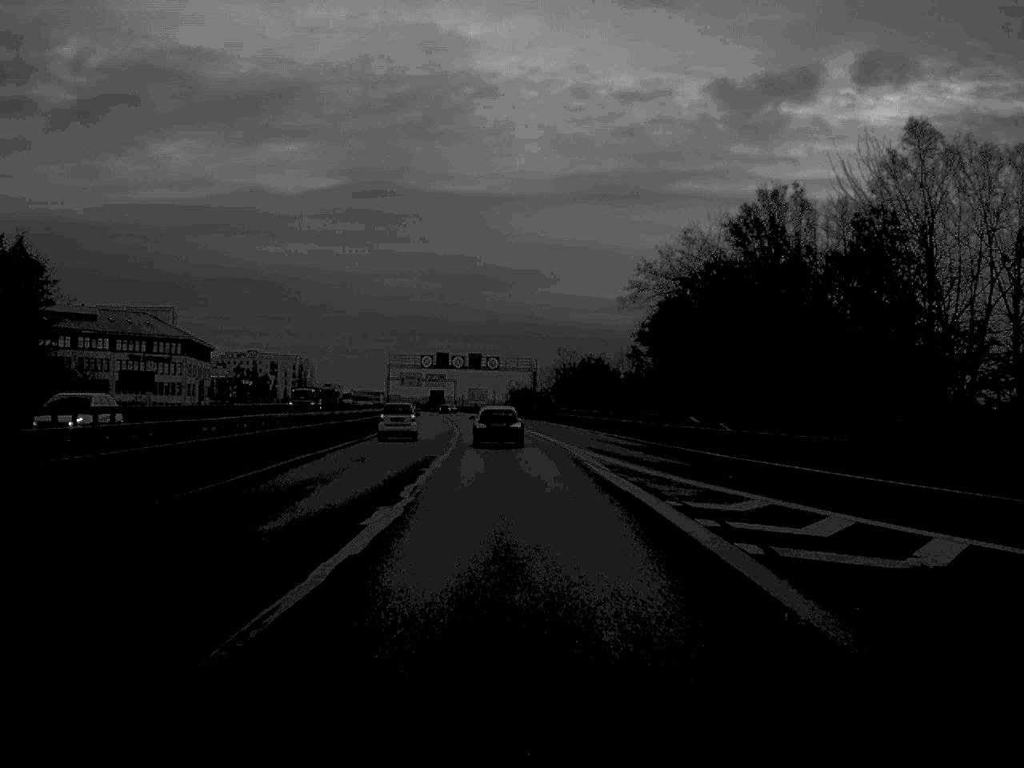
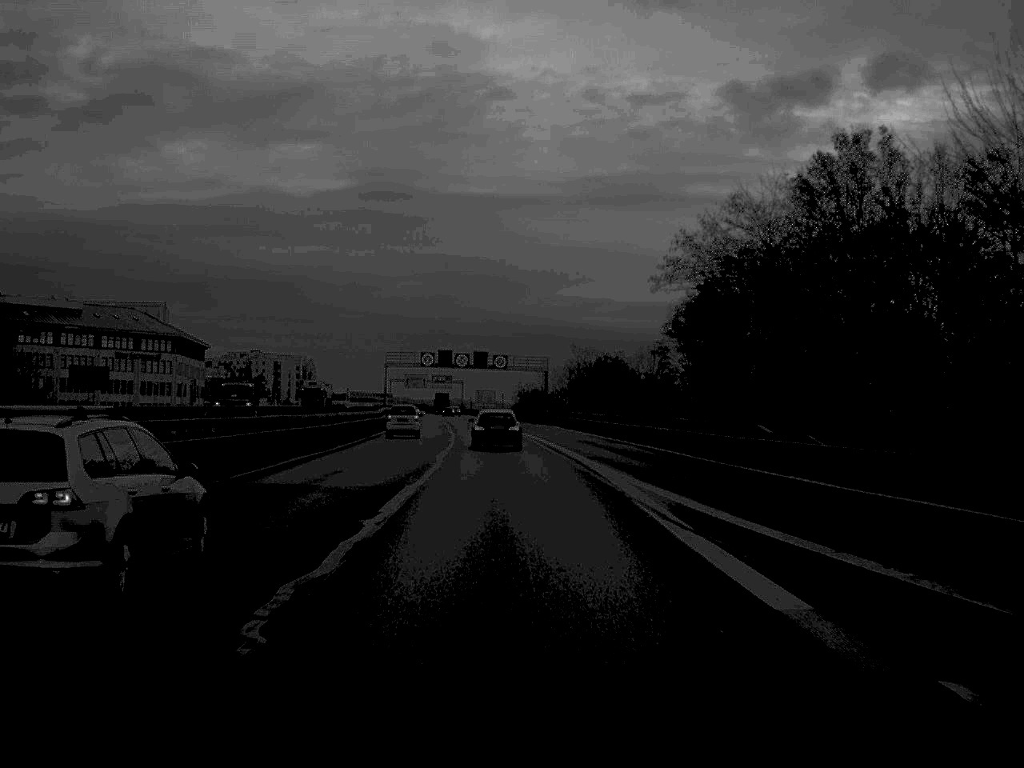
(0.0, +12.8) m; 0°
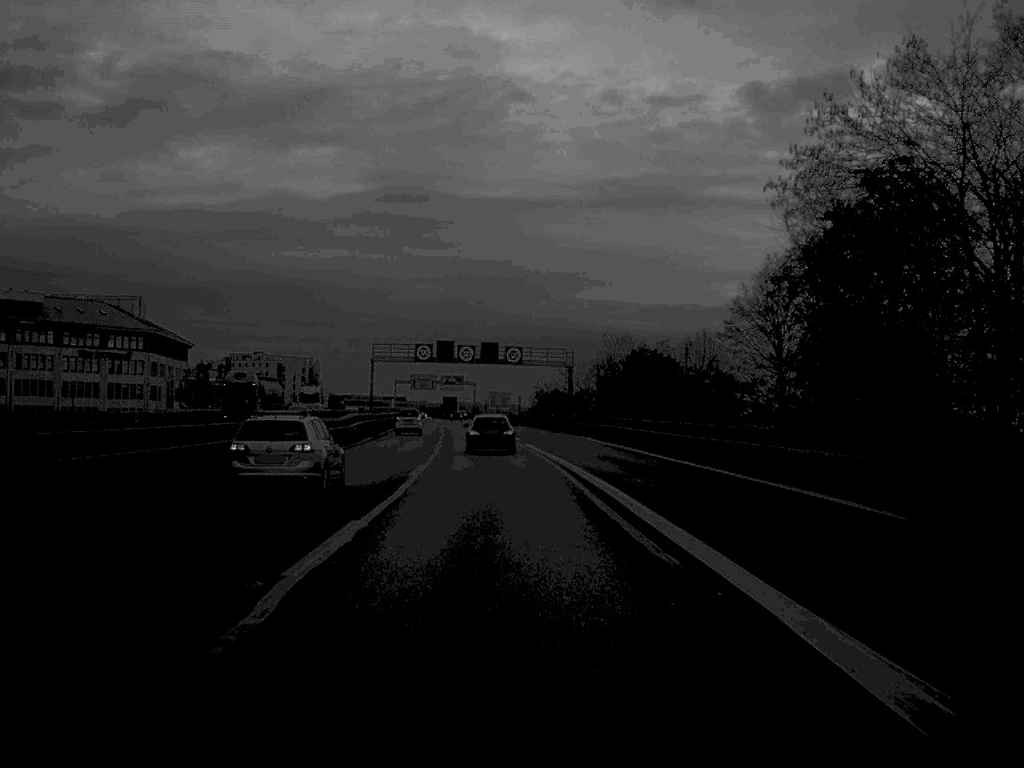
(-0.1, +25.1) m; -1°
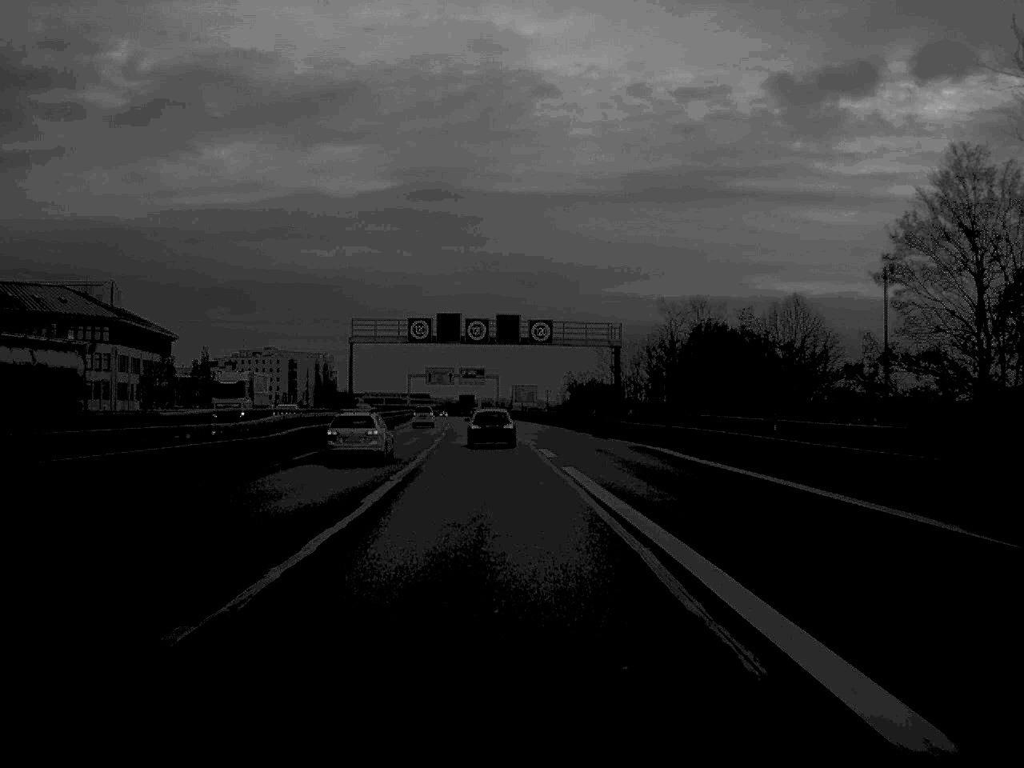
(-0.3, +27.1) m; -1°
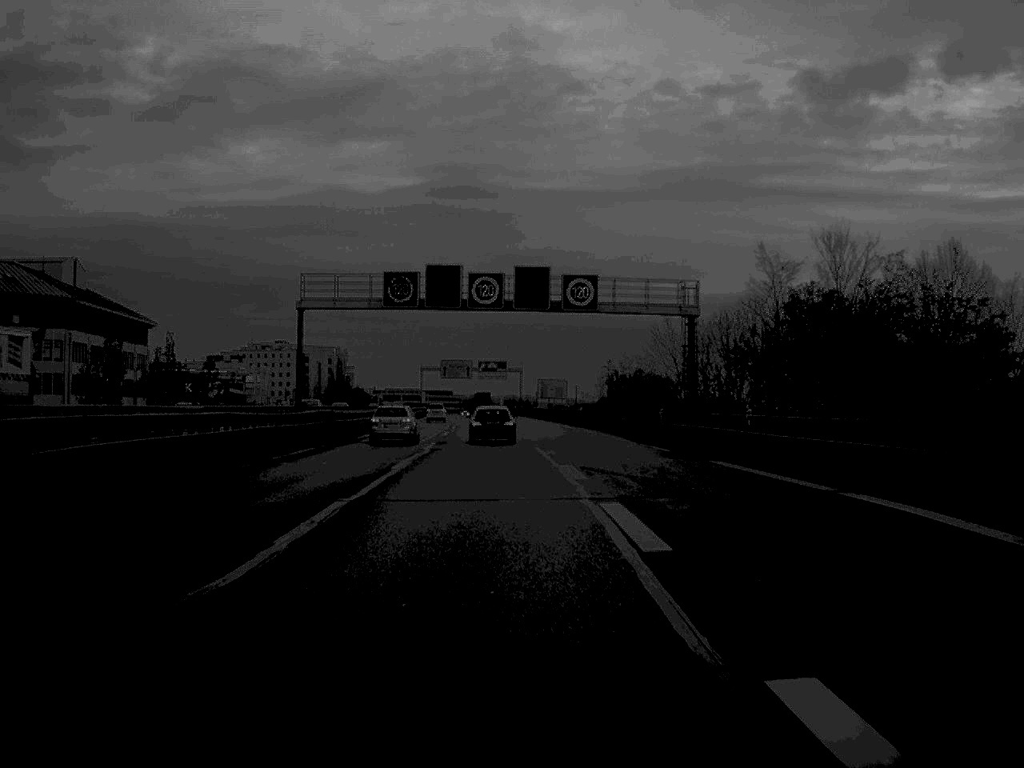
(-0.2, +25.6) m; -1°
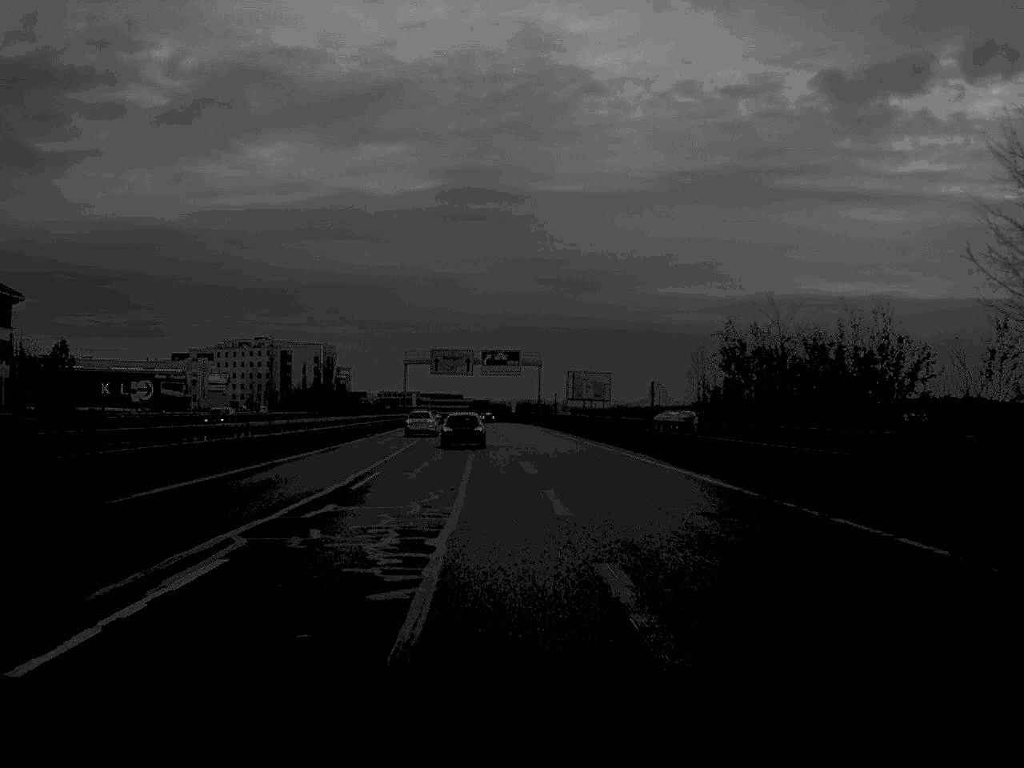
(-0.7, +53.9) m; 0°
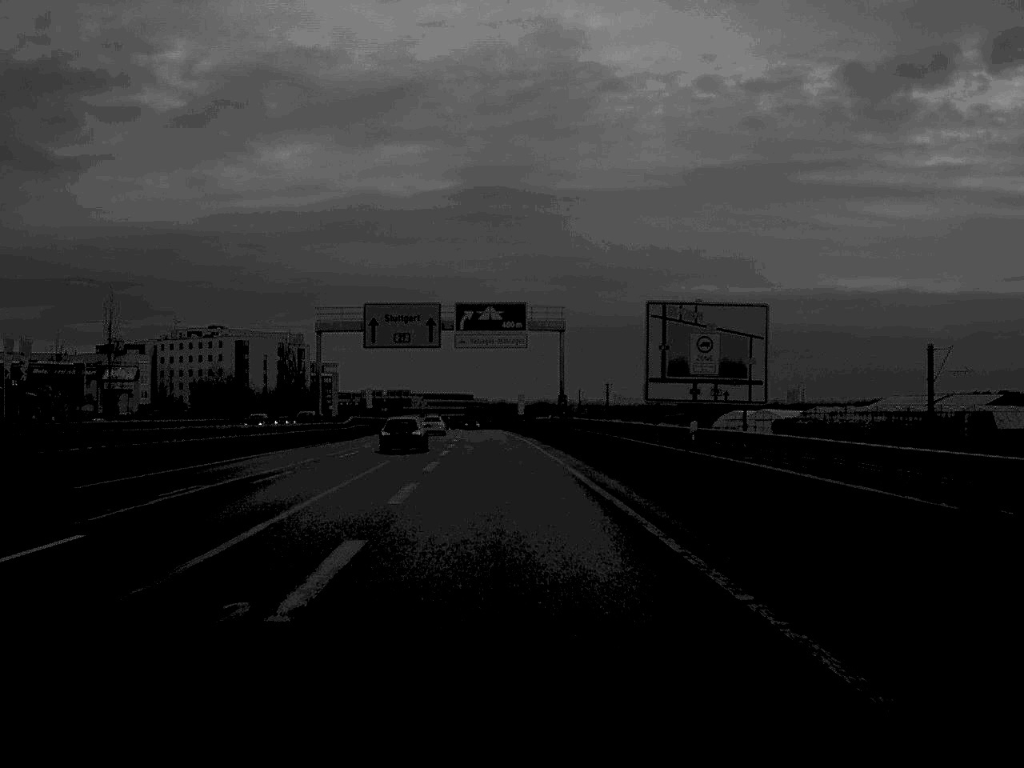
(+0.4, +69.0) m; -1°
